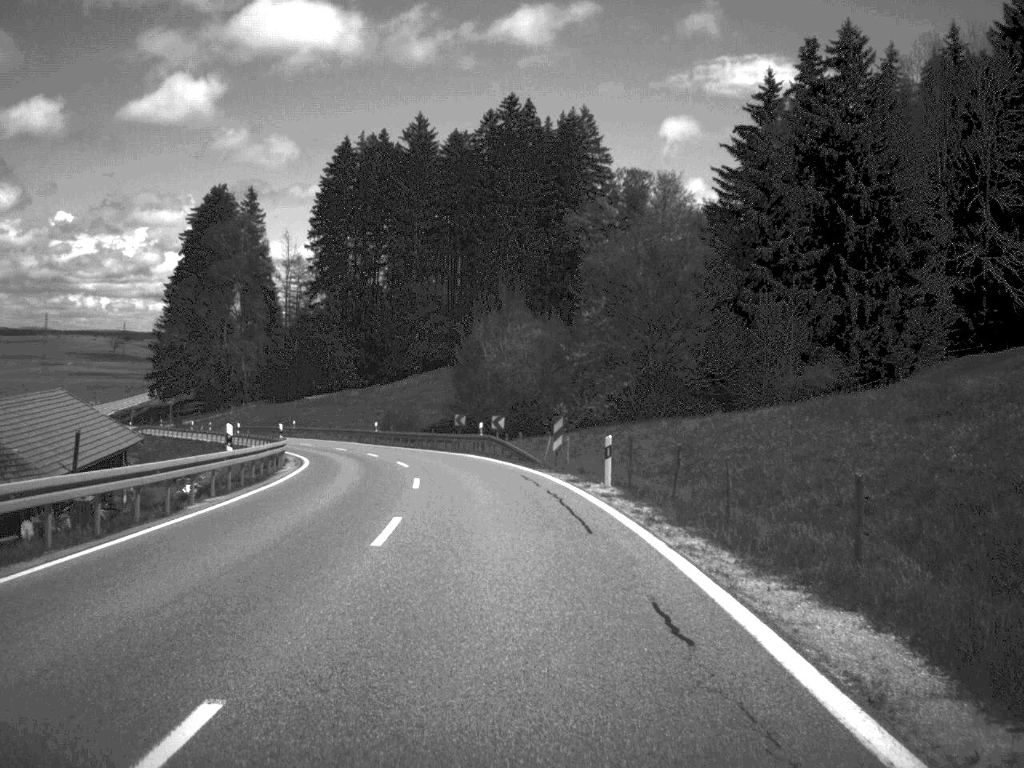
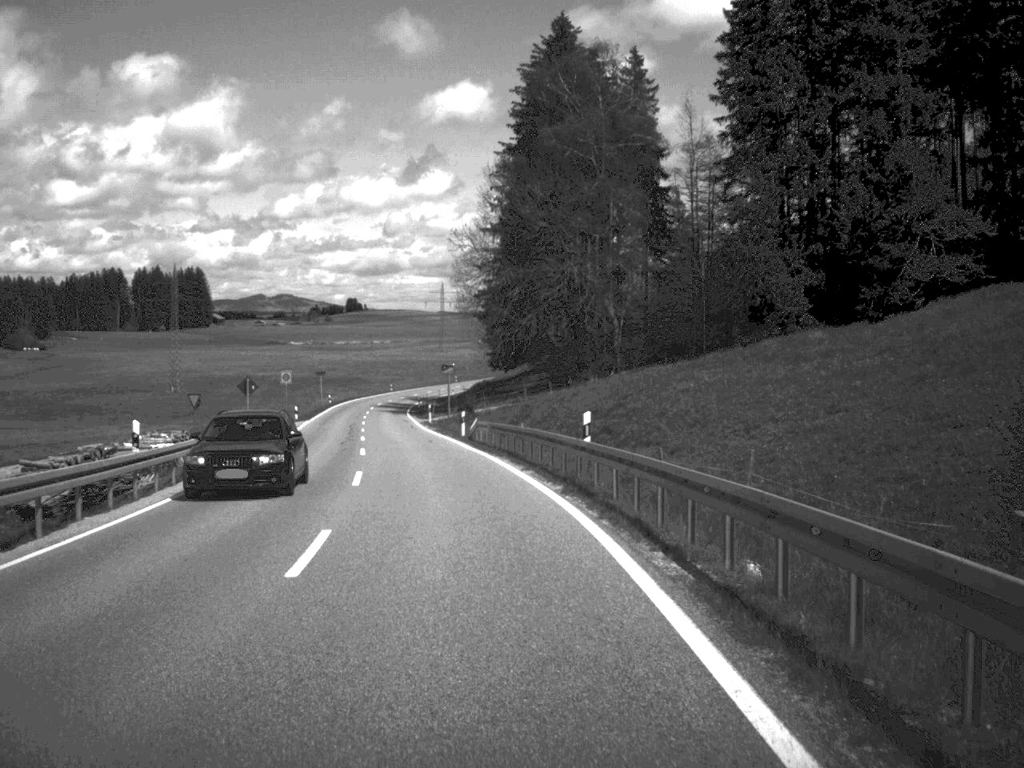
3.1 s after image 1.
(-10.5, +72.2) m; -20°
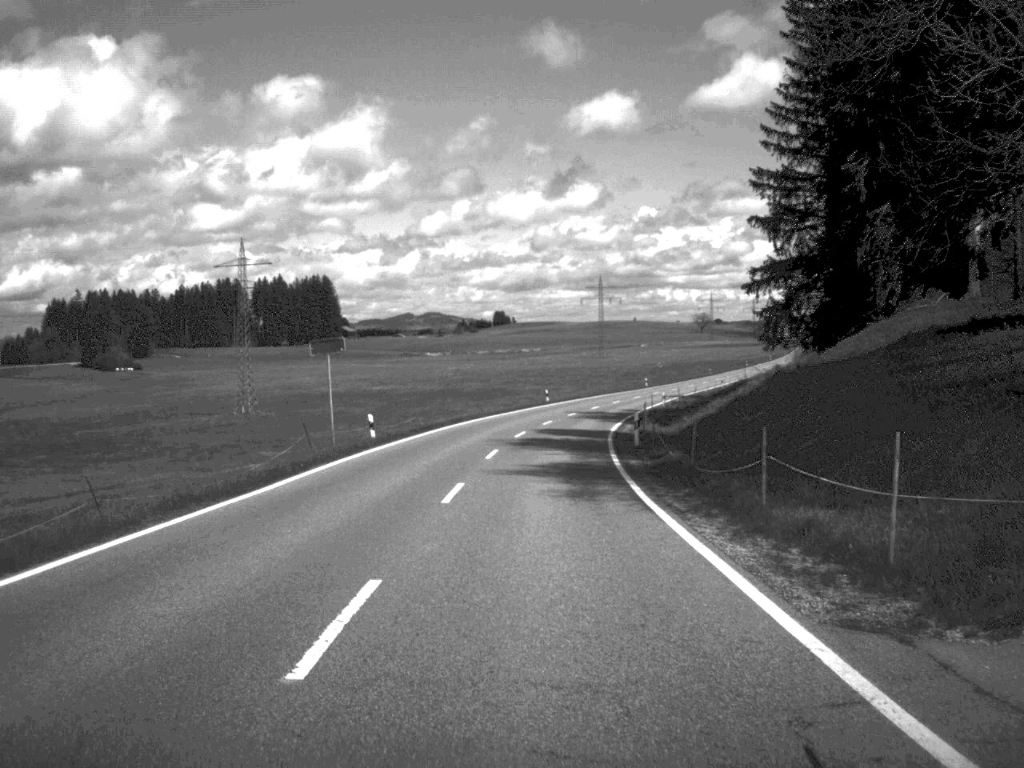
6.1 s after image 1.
(-8.1, +74.2) m; -7°
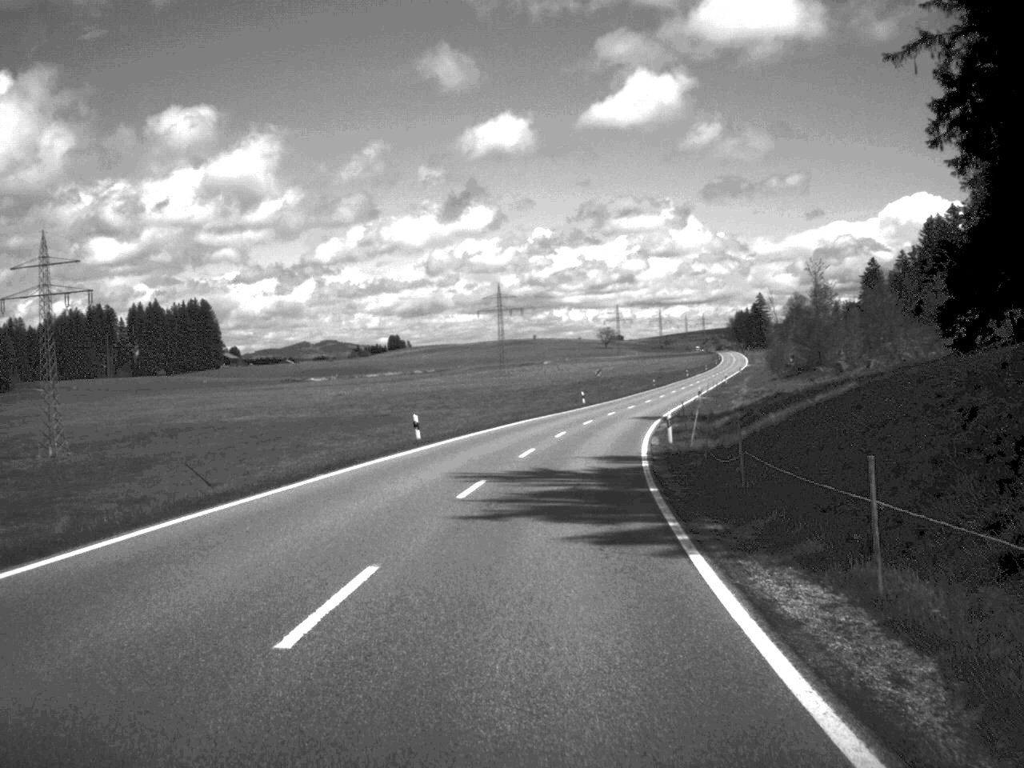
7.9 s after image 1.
(+1.5, +45.4) m; +5°
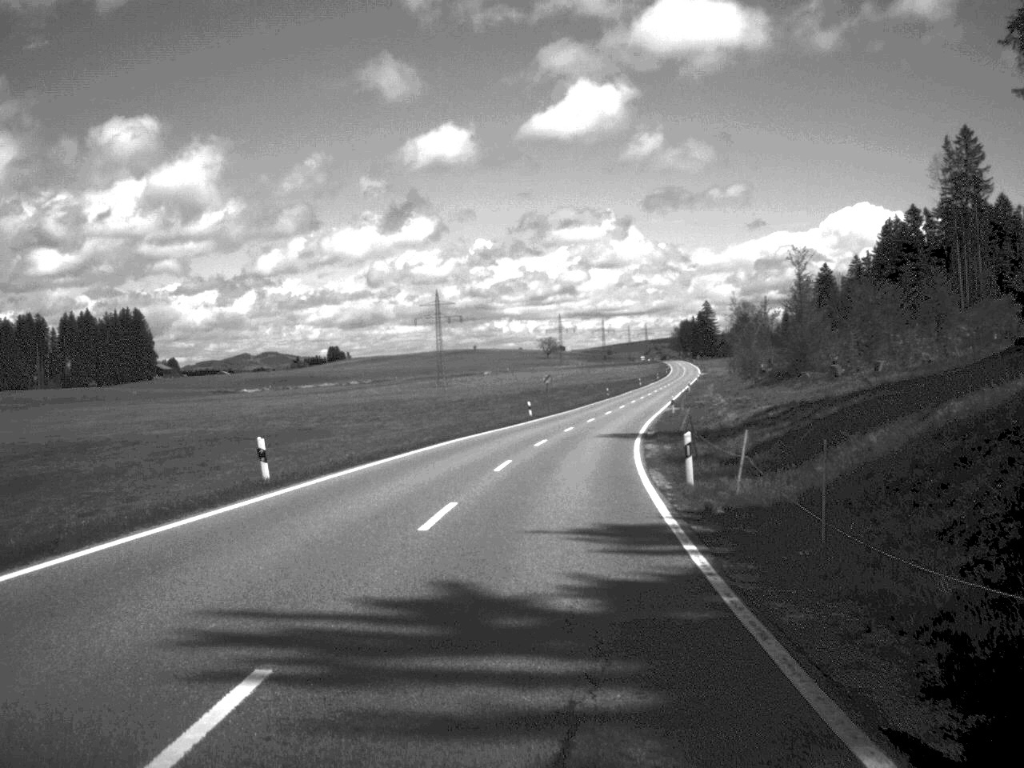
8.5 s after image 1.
(+0.4, +16.0) m; +3°
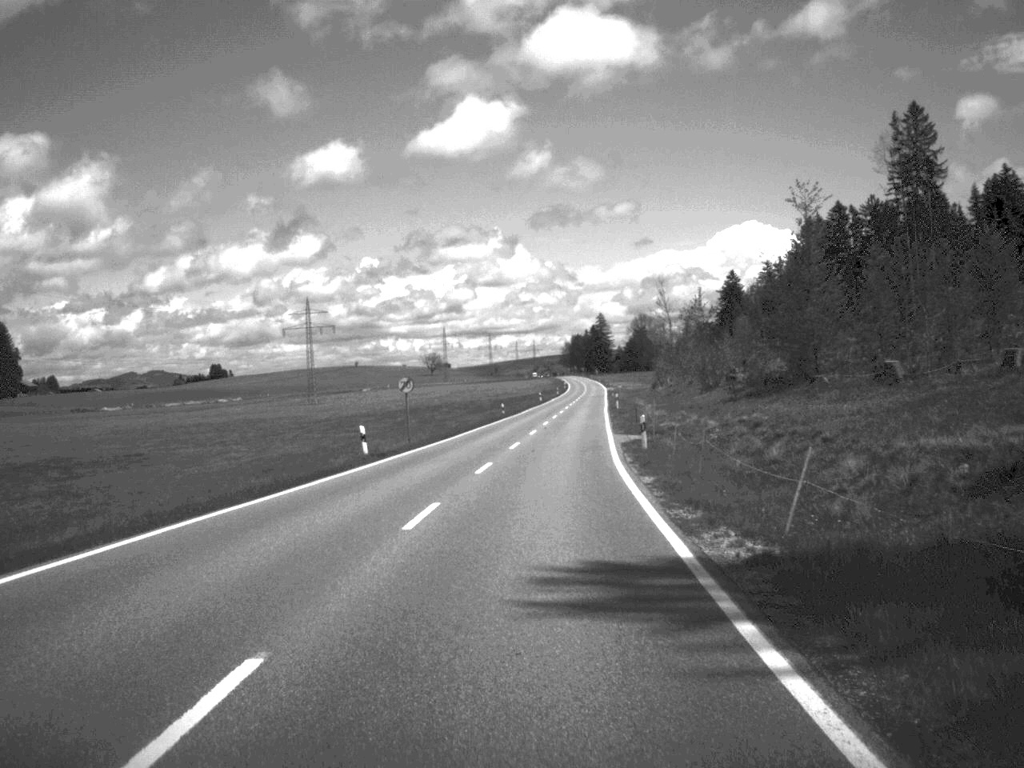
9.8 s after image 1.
(+1.5, +34.6) m; +5°
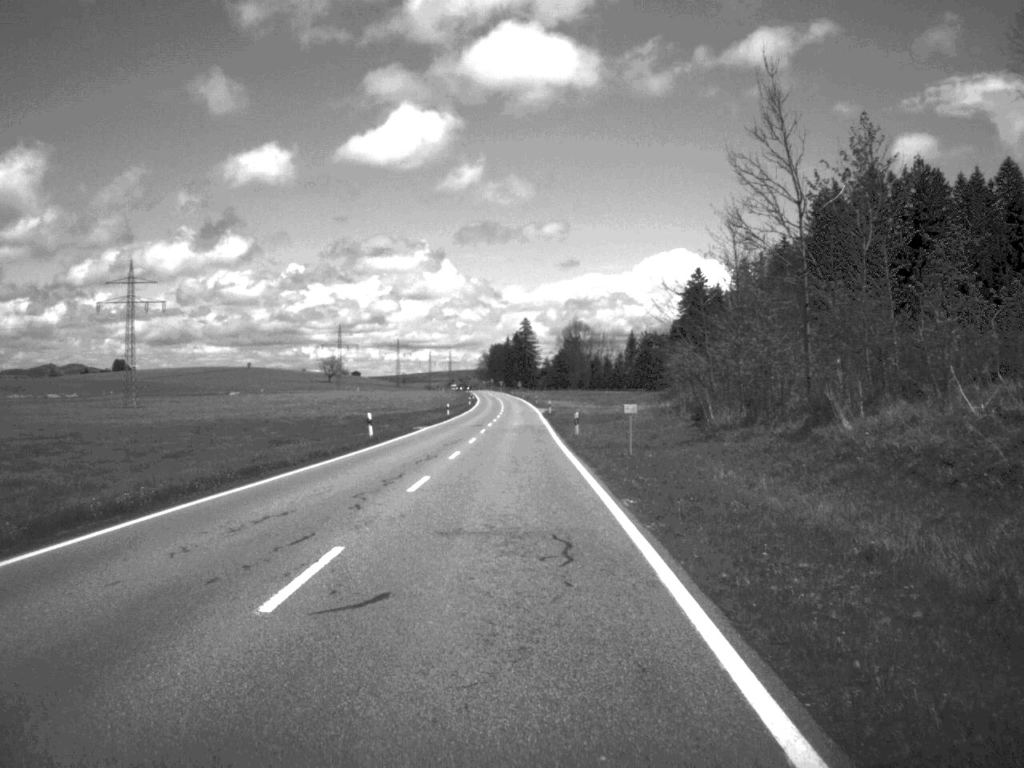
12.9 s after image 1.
(+4.1, +87.9) m; +3°
